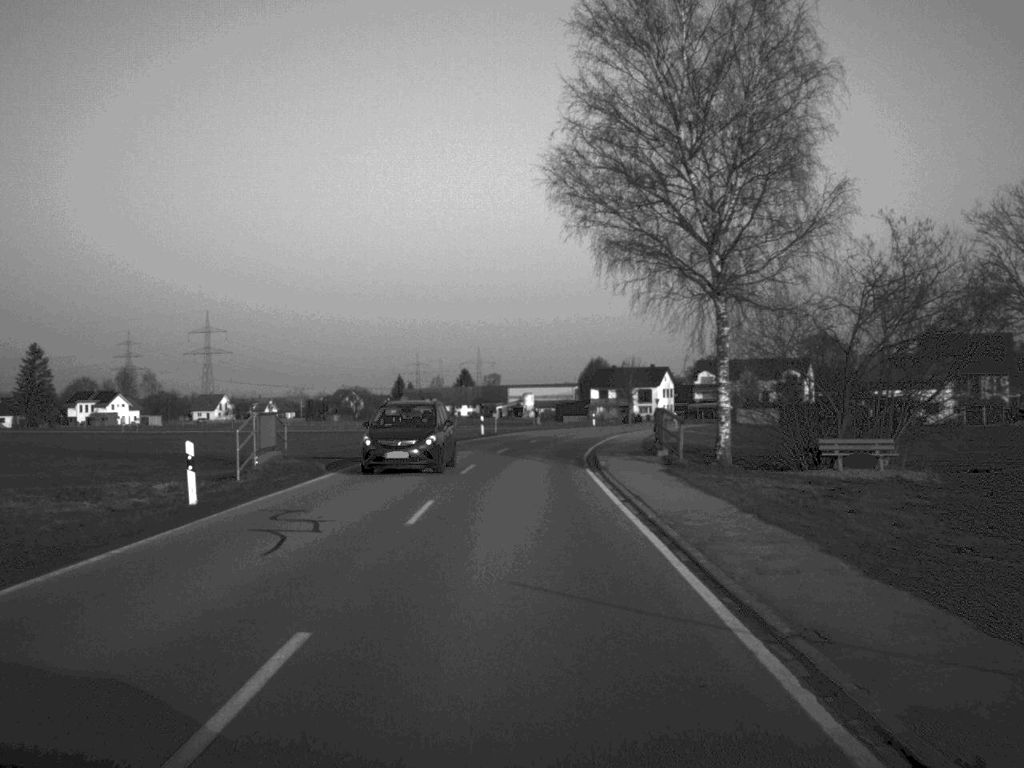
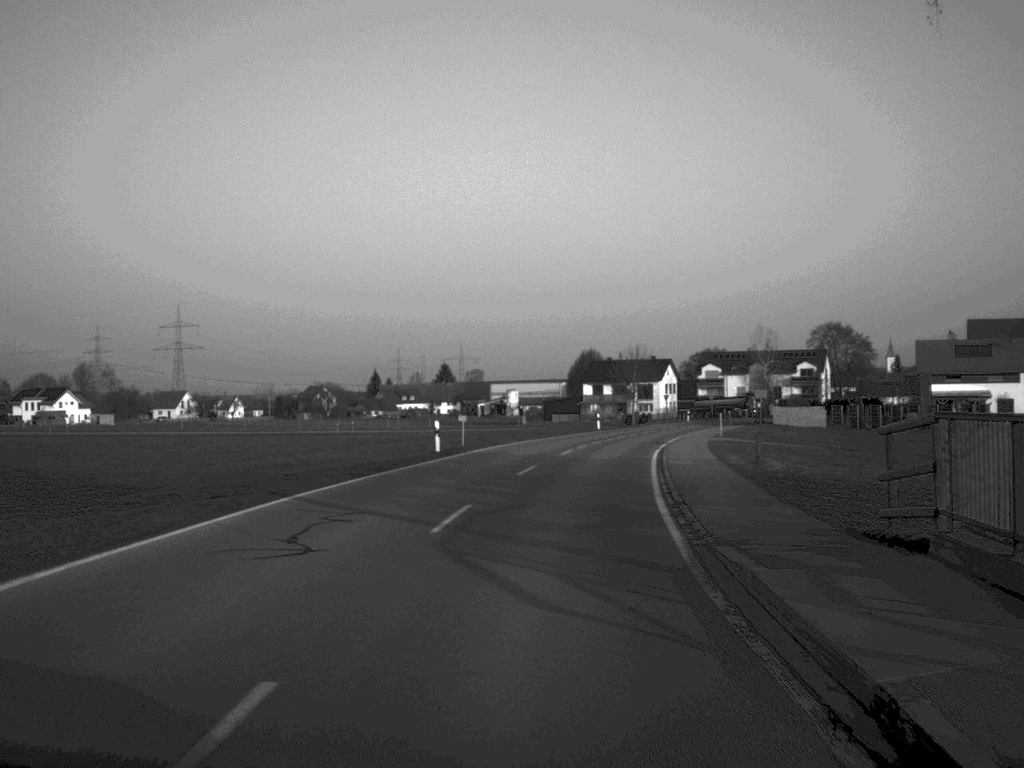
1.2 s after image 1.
(0.0, +25.4) m; +1°
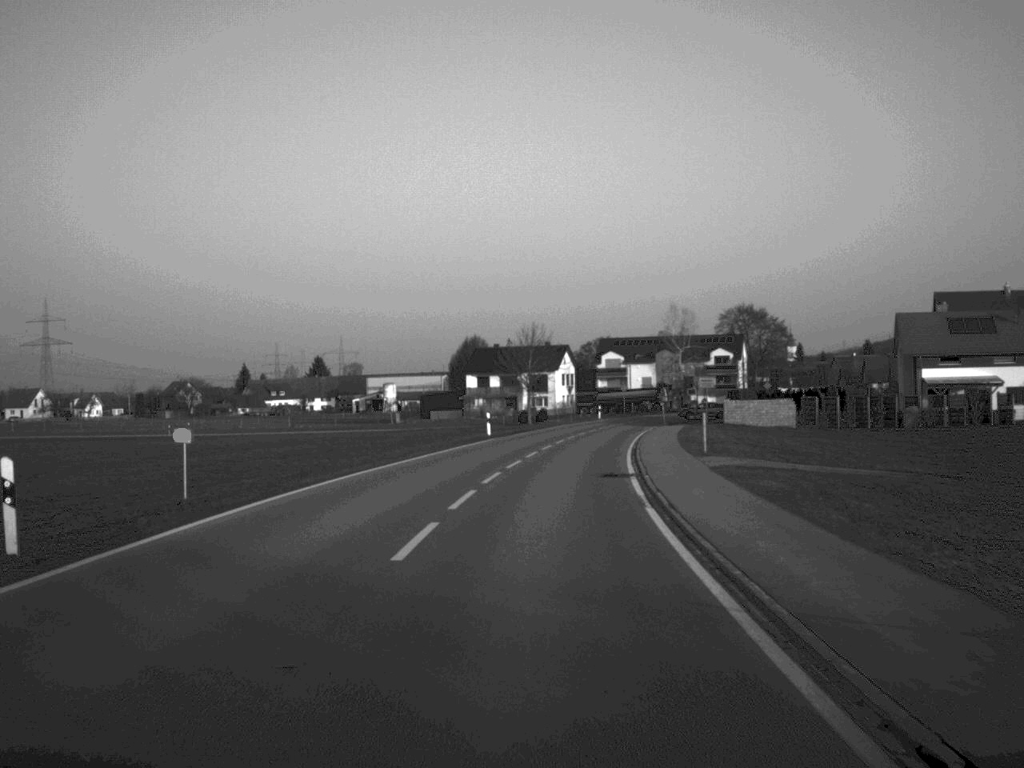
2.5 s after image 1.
(+1.2, +26.6) m; +5°
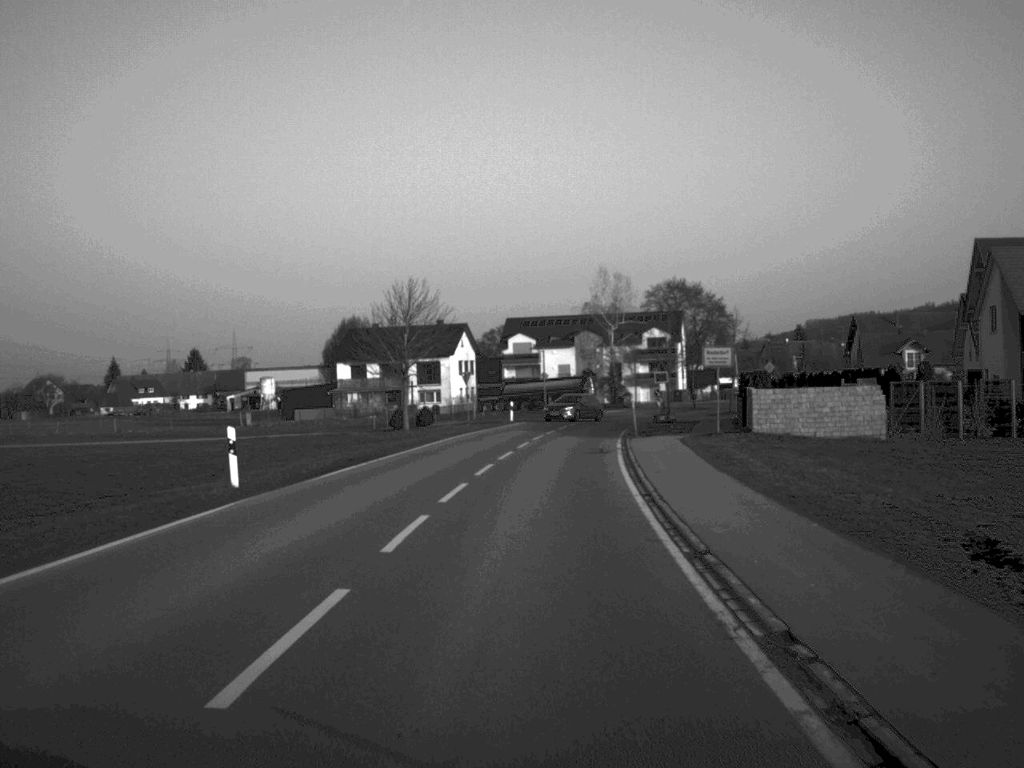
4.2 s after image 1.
(+1.4, +35.3) m; +4°
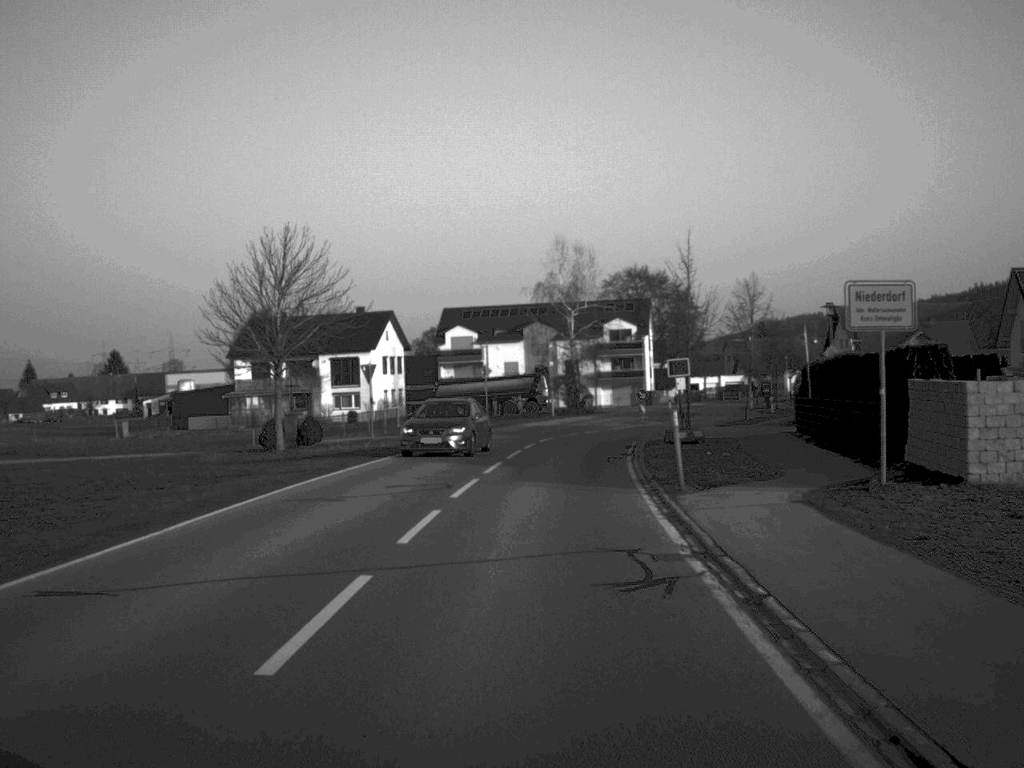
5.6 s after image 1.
(+0.4, +23.3) m; +3°
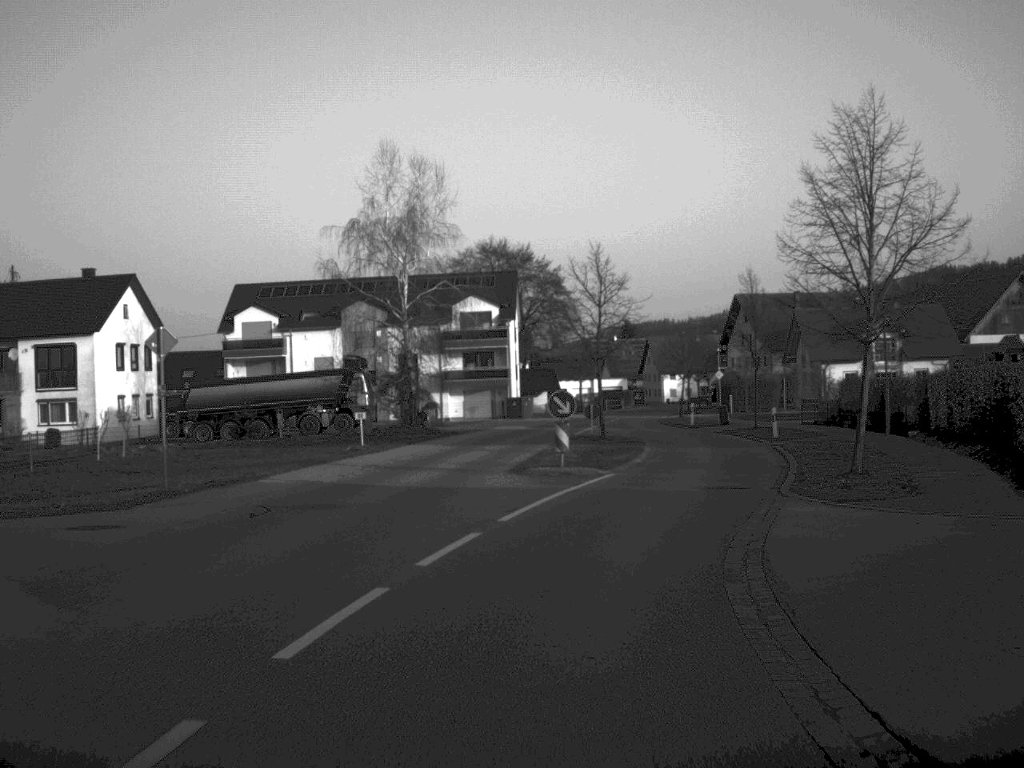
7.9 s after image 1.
(+1.5, +36.2) m; +7°
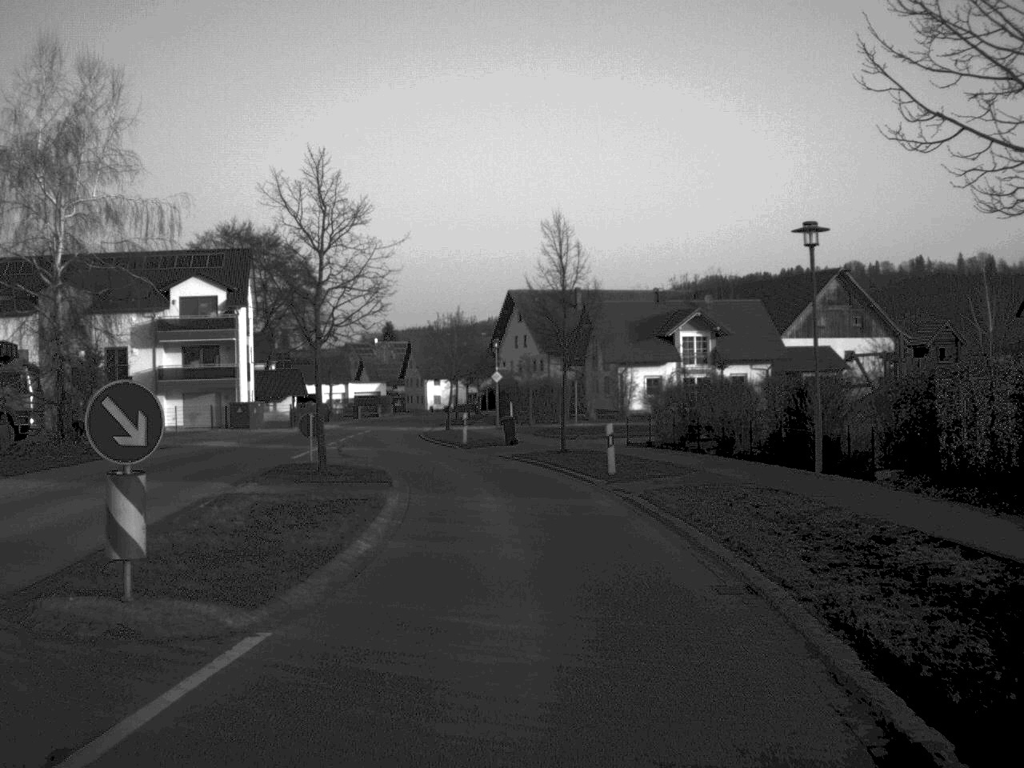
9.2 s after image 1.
(+1.7, +17.1) m; +10°
